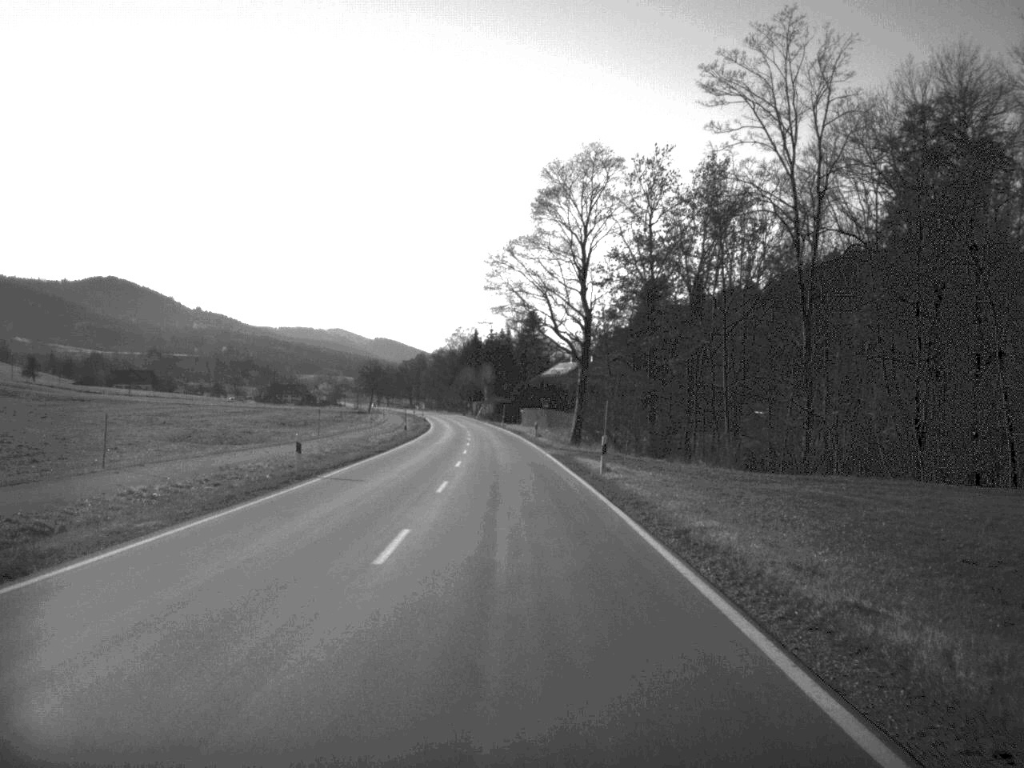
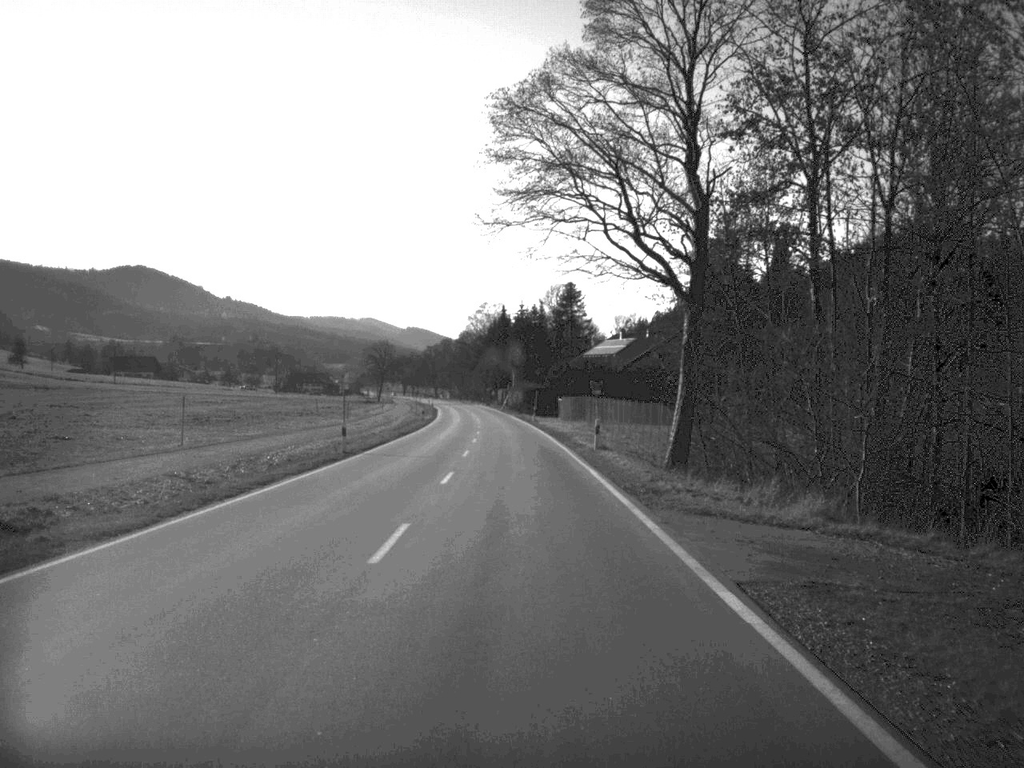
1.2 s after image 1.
(-0.5, +36.8) m; -1°
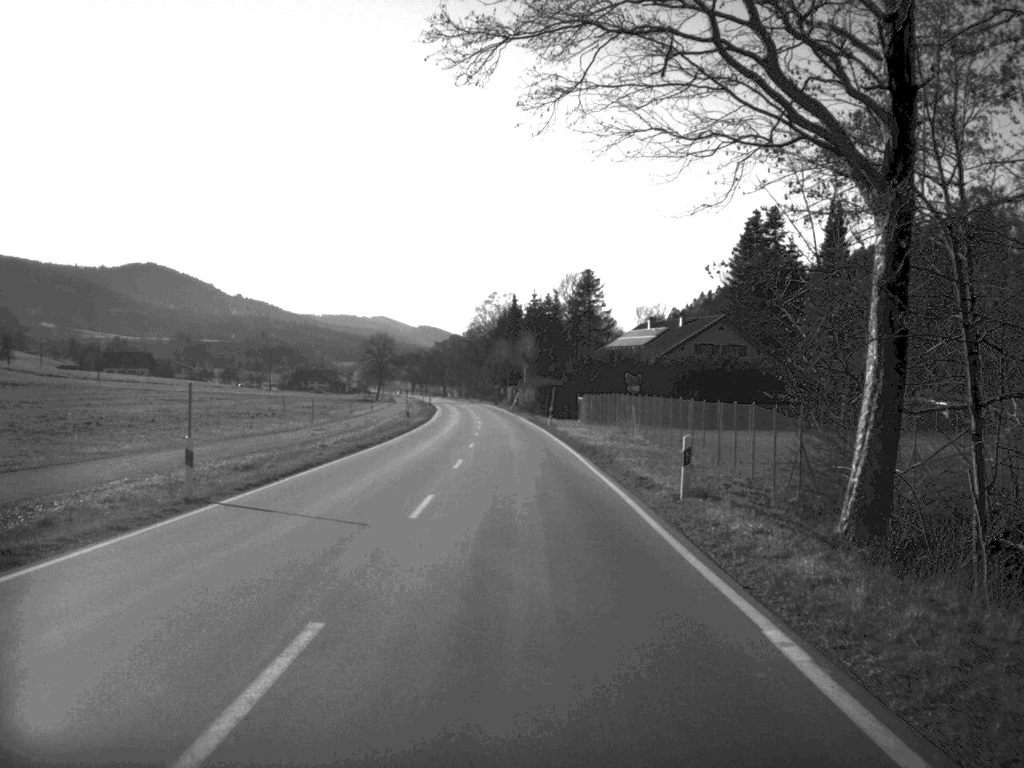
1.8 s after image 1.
(-0.1, +19.3) m; -1°
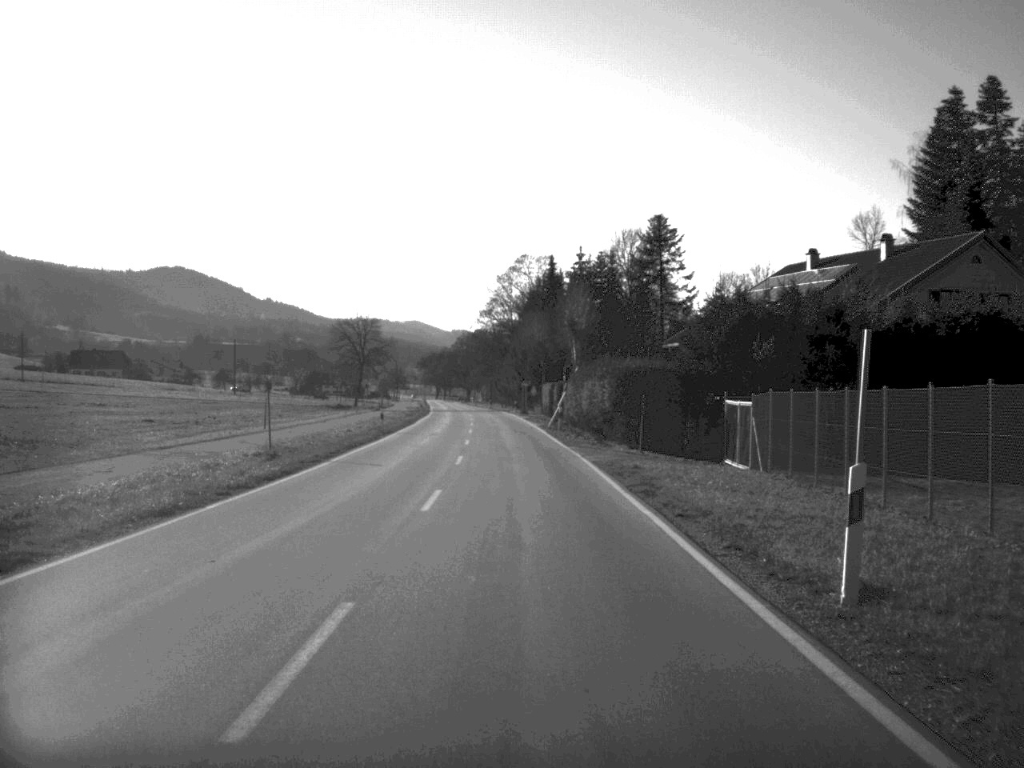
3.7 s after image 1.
(-0.9, +58.8) m; -2°
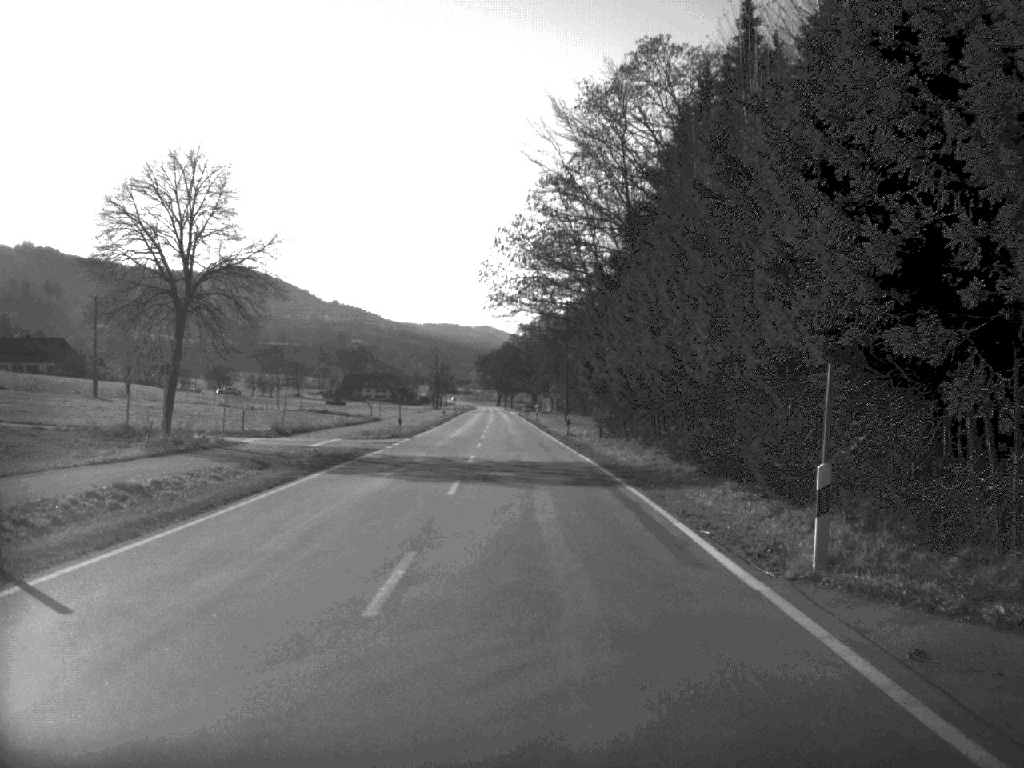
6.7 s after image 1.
(-2.9, +92.0) m; -3°
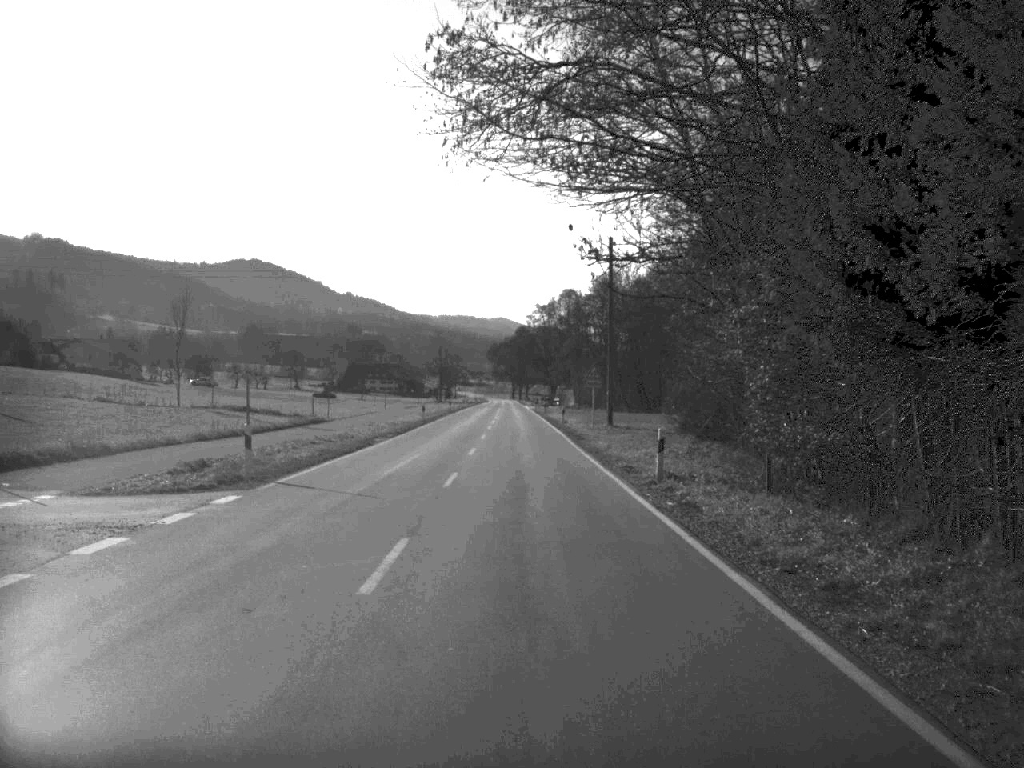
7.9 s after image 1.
(-0.2, +34.9) m; -1°
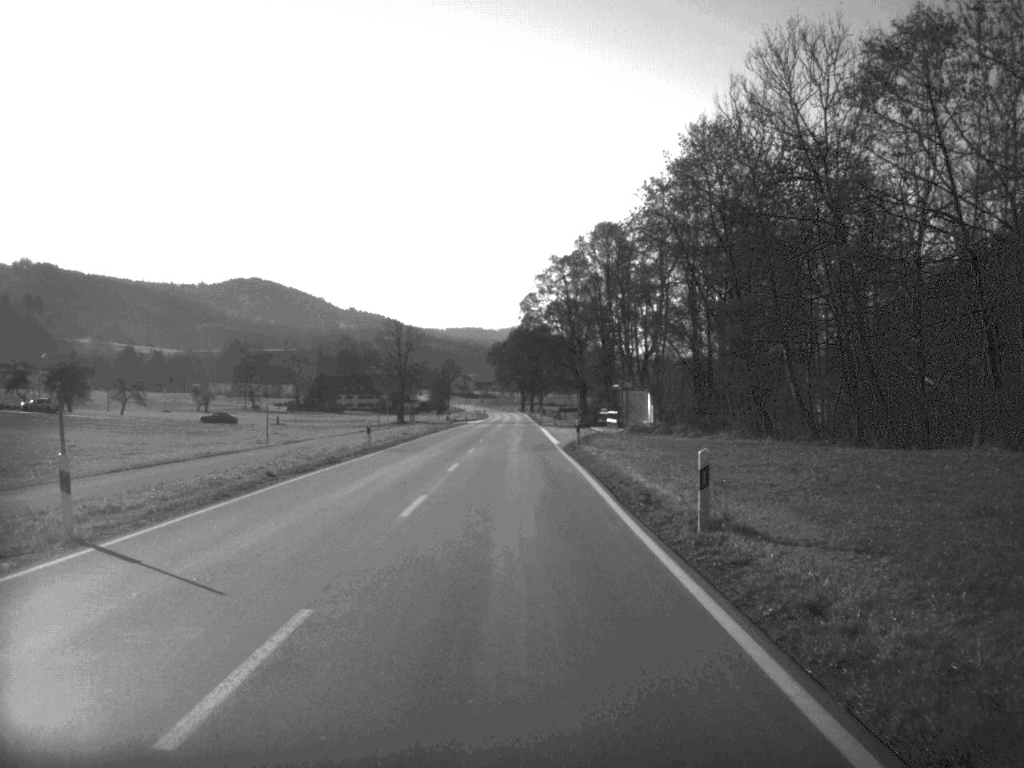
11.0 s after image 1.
(-0.4, +88.2) m; -1°
